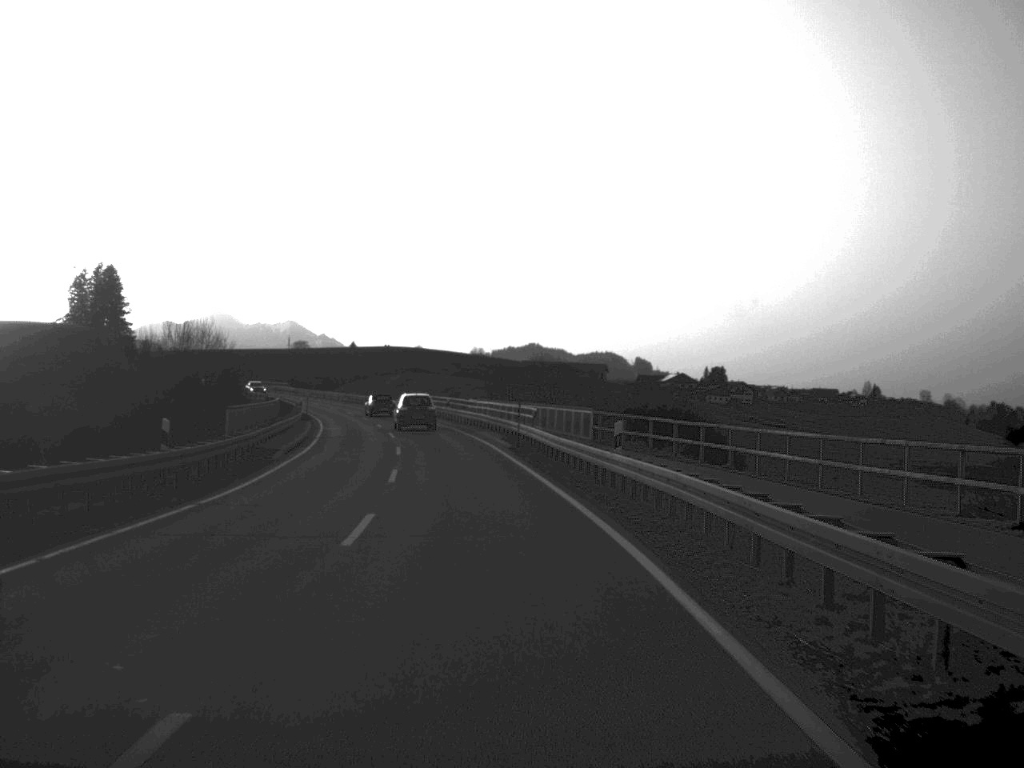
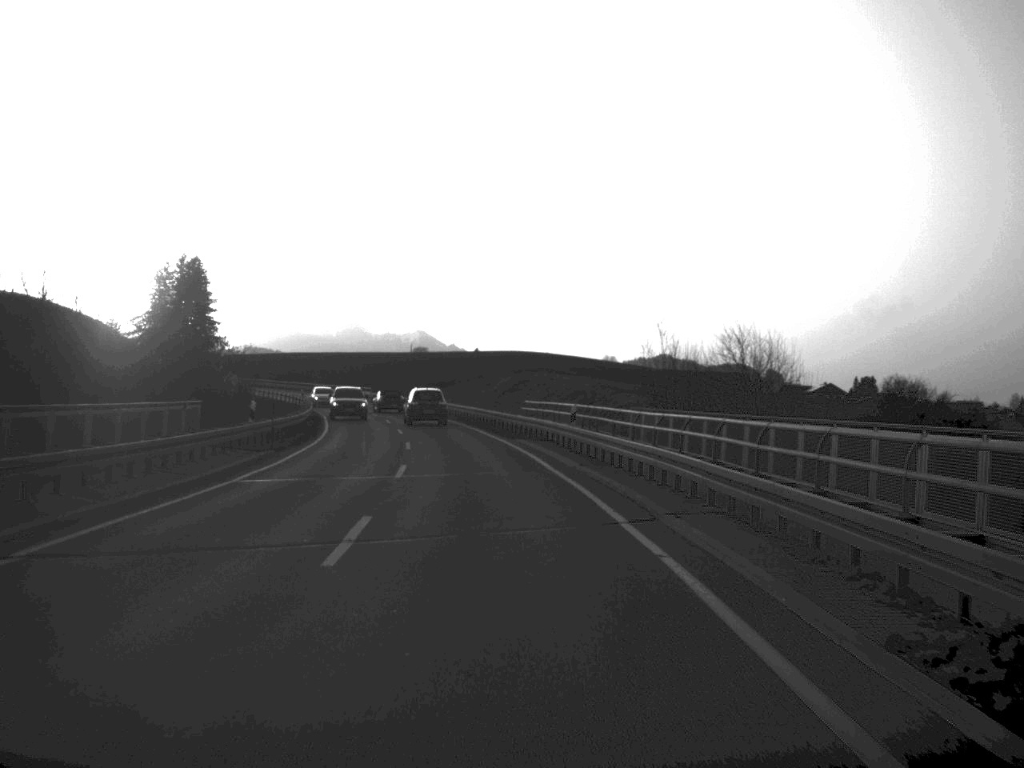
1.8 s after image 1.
(-2.1, +39.0) m; -6°
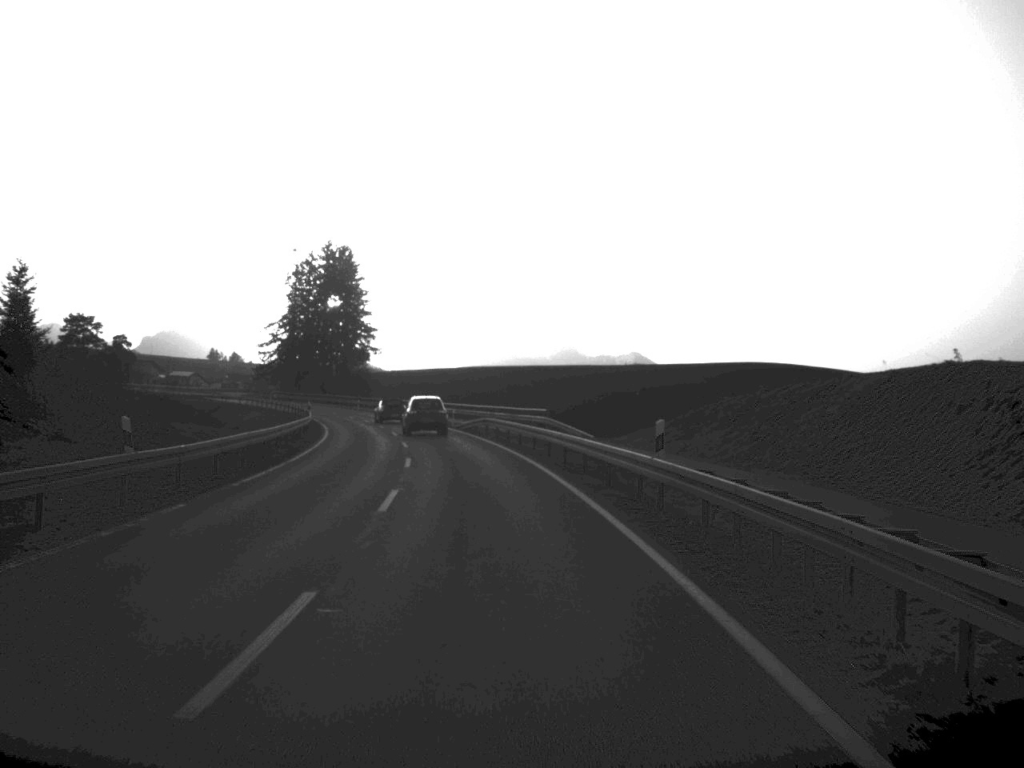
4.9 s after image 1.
(-5.4, +66.5) m; -9°
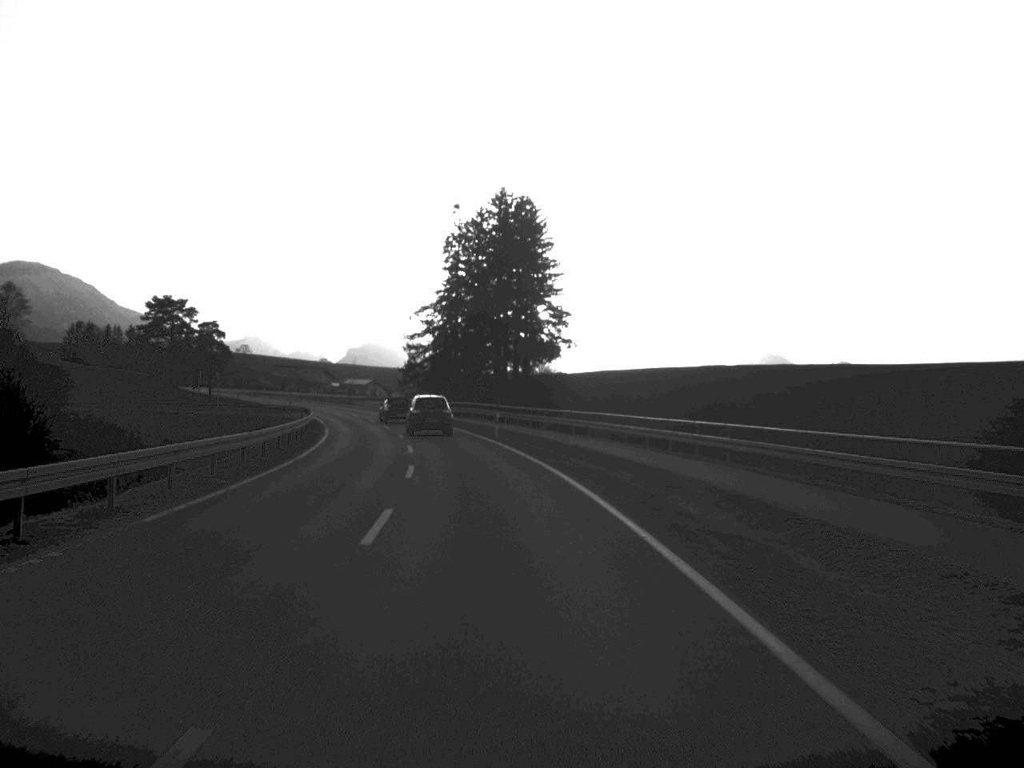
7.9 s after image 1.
(-5.4, +65.5) m; -9°
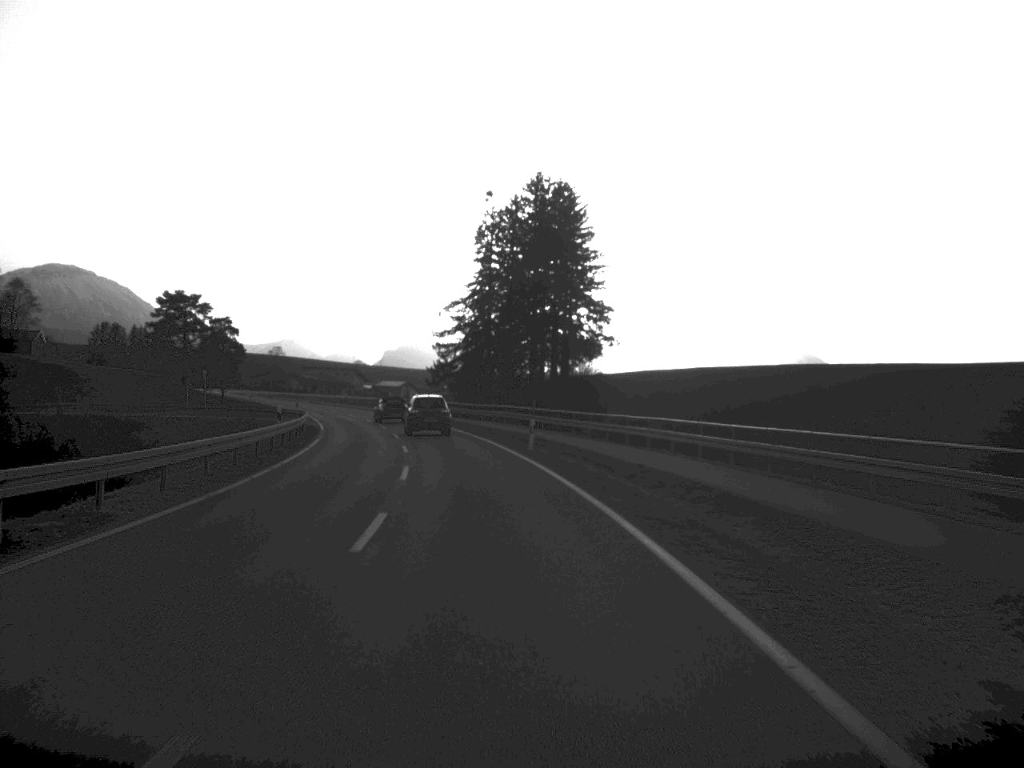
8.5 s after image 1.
(-0.2, +12.6) m; -2°
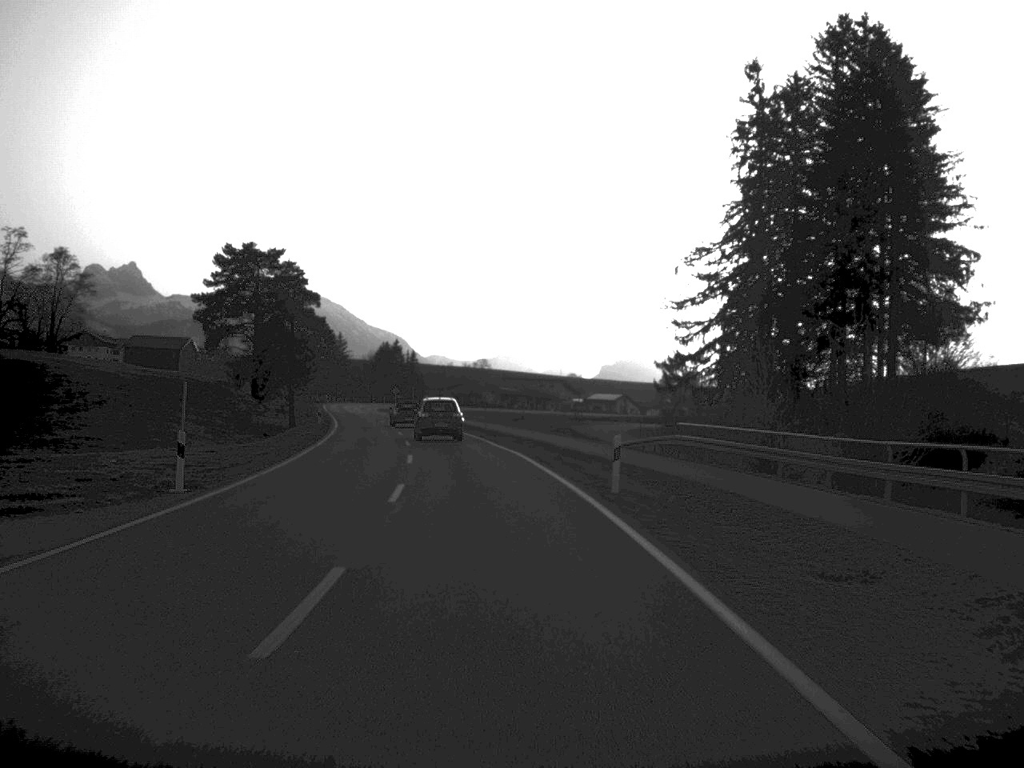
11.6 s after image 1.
(-5.7, +66.6) m; -10°
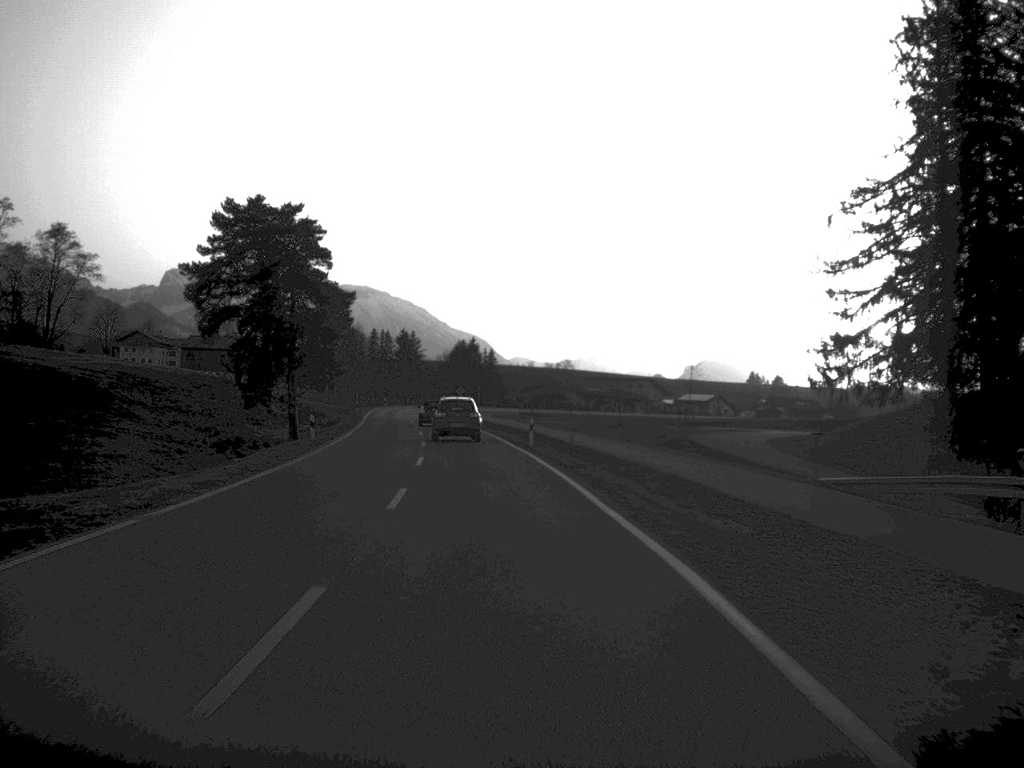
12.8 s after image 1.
(-0.8, +26.0) m; -4°
